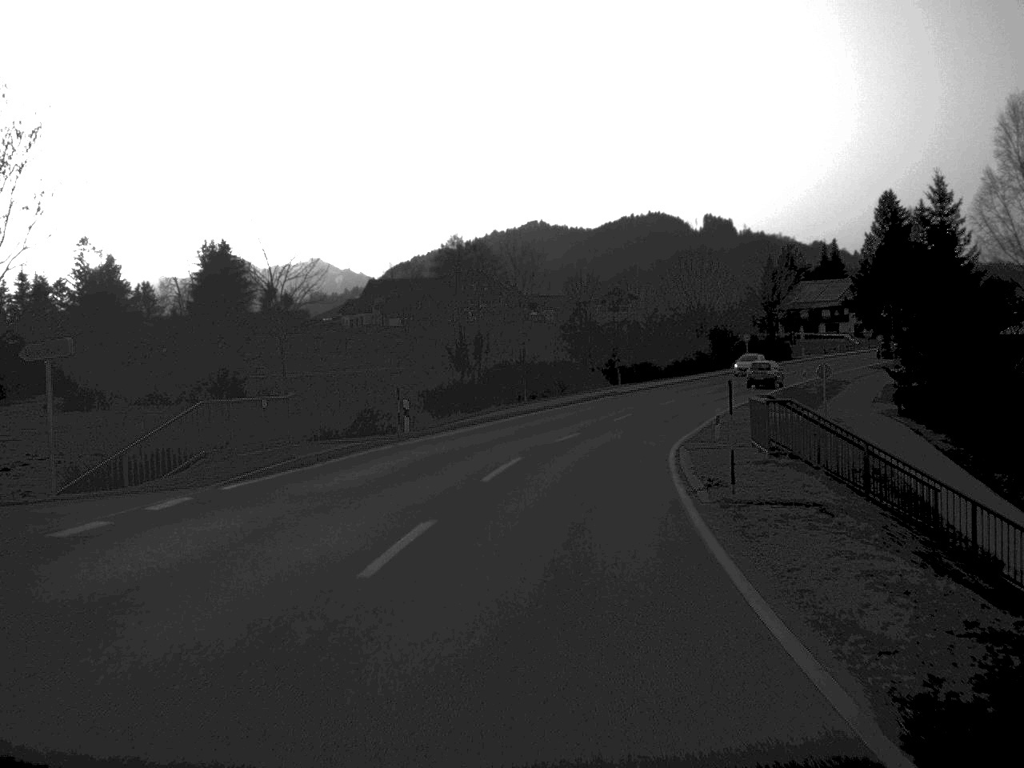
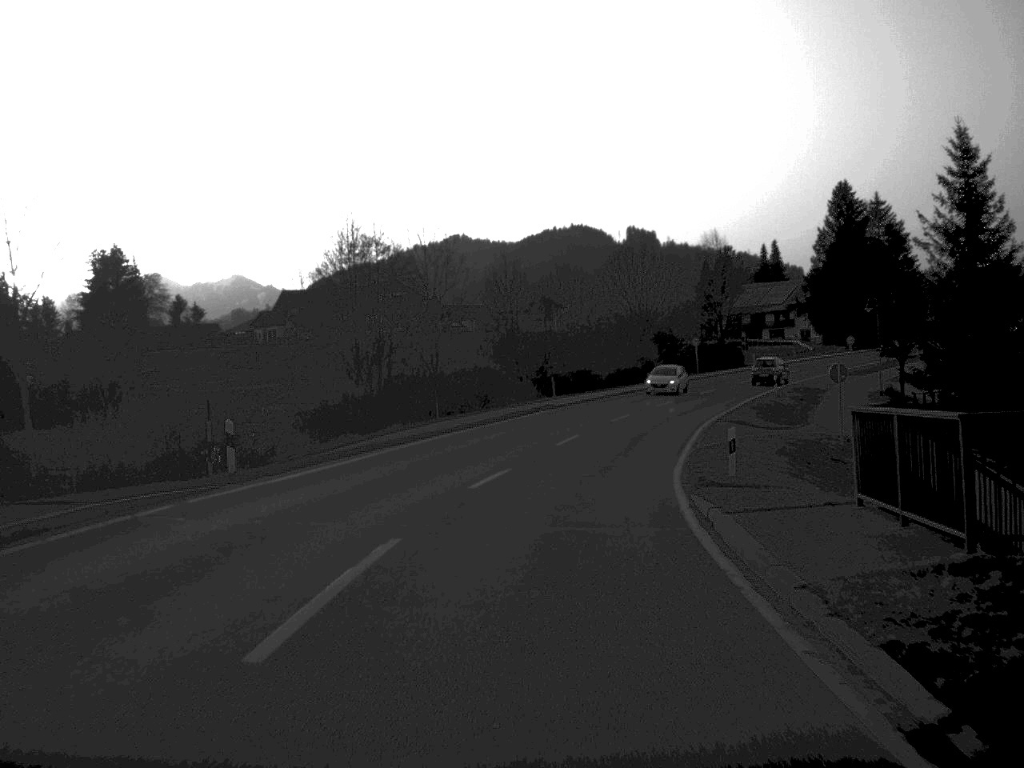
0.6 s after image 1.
(+0.4, +13.8) m; +4°
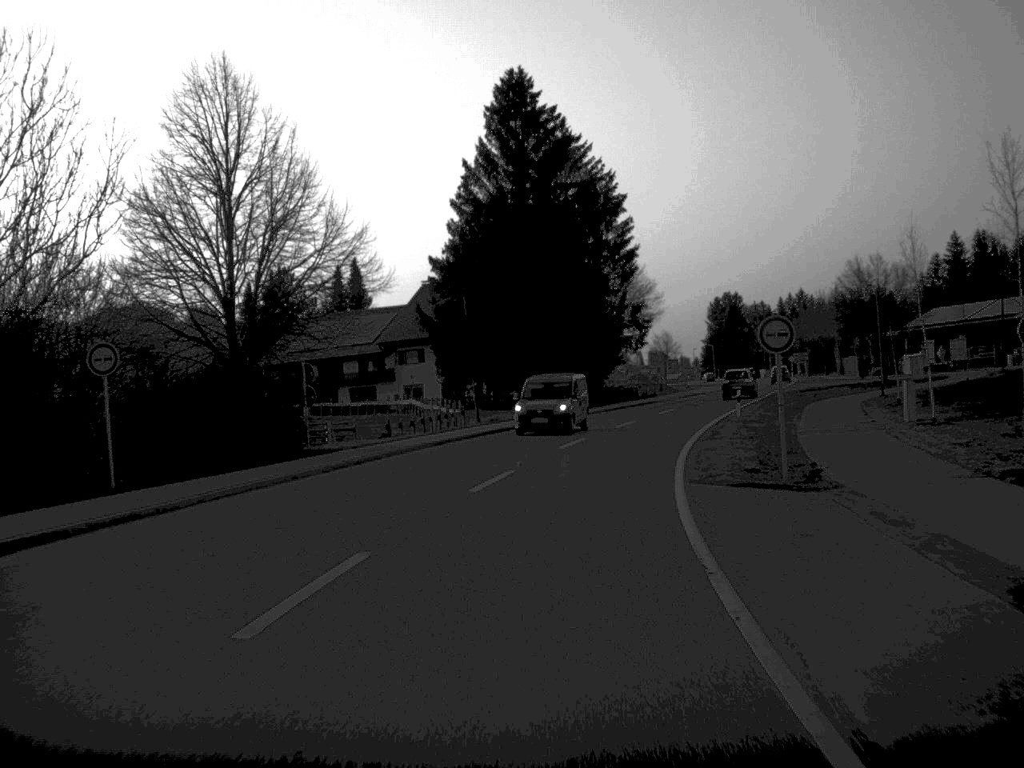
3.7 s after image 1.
(+12.1, +70.2) m; +20°
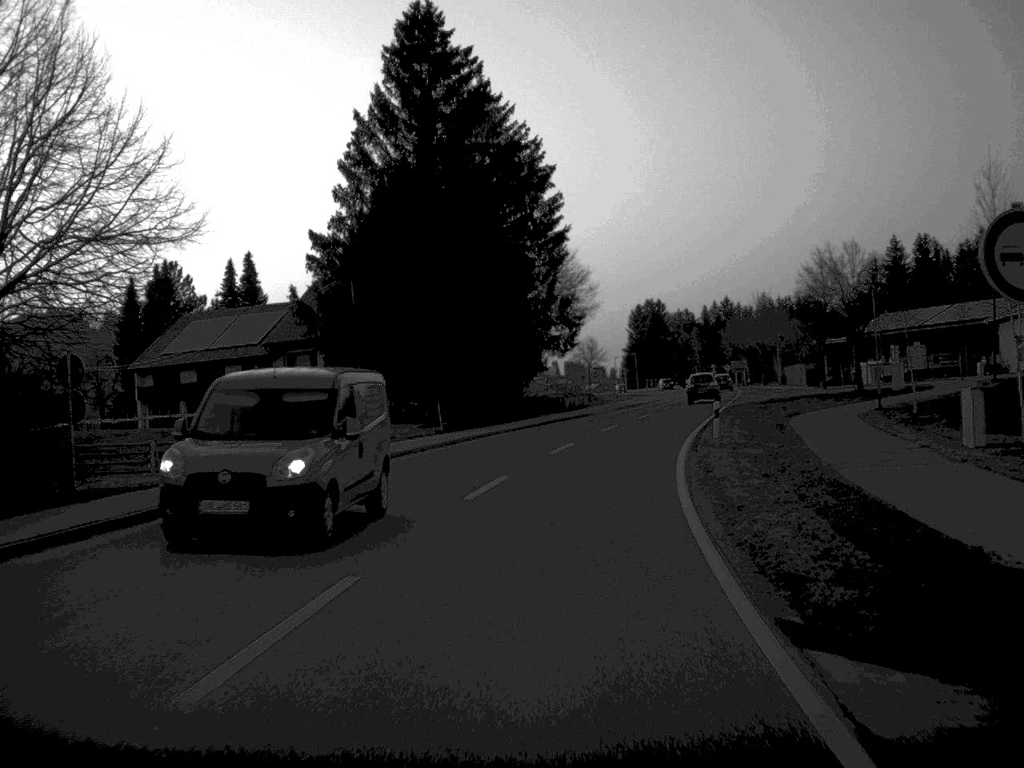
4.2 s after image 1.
(+0.4, +13.1) m; +4°
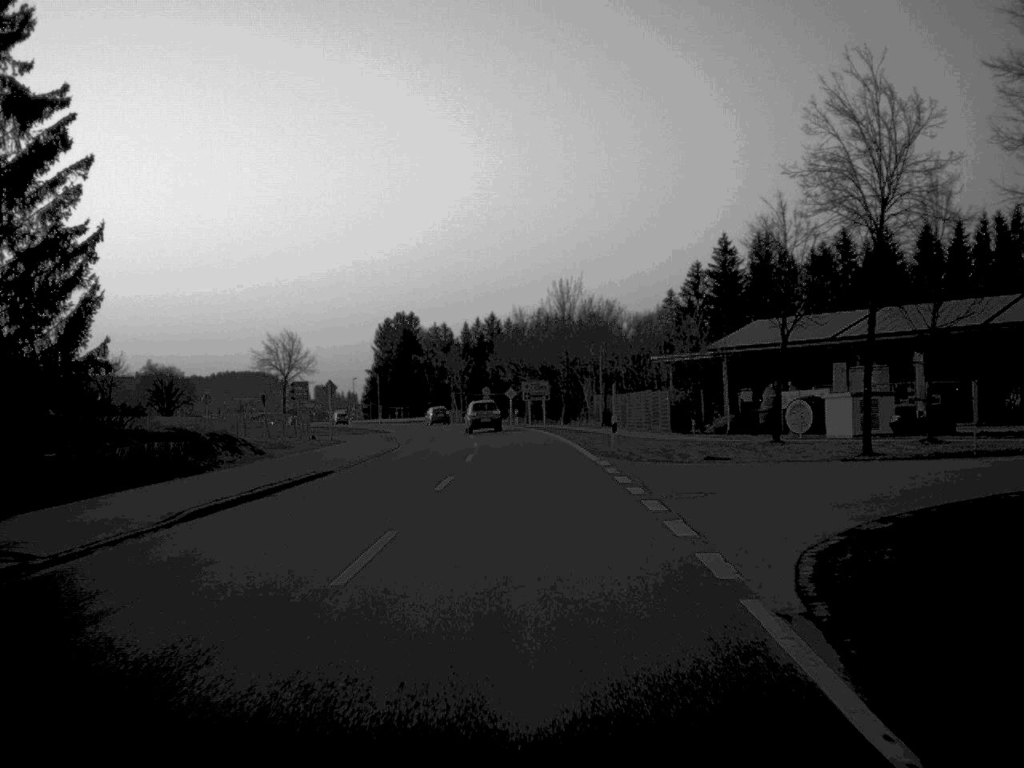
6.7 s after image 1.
(+6.4, +54.6) m; +11°
